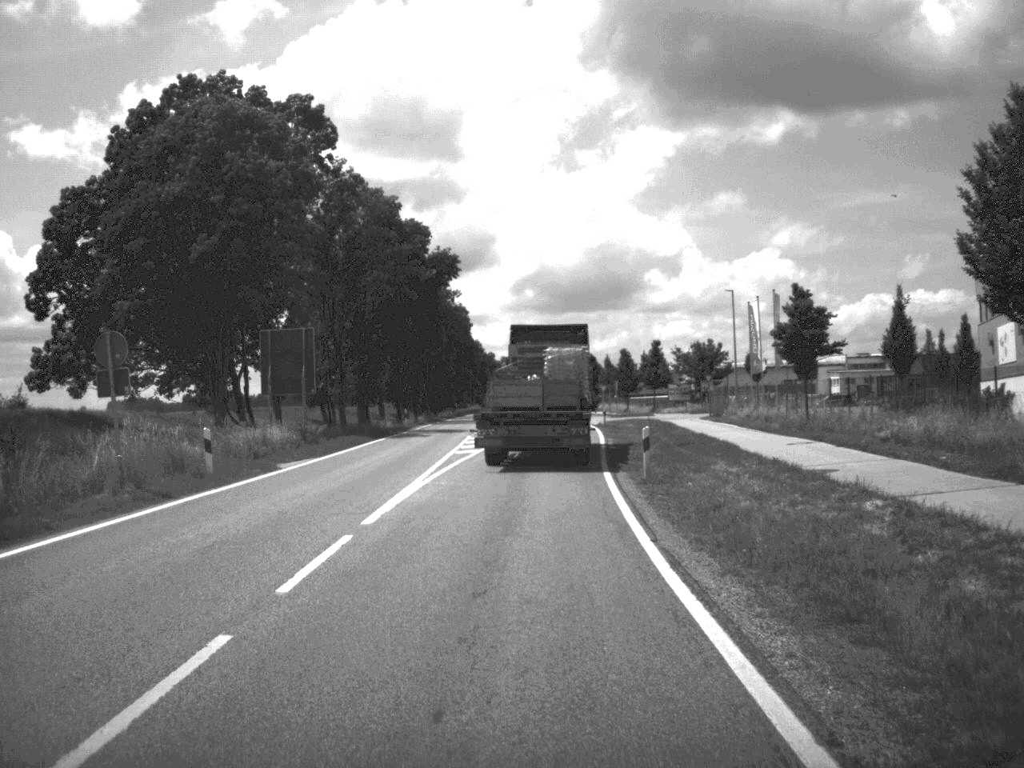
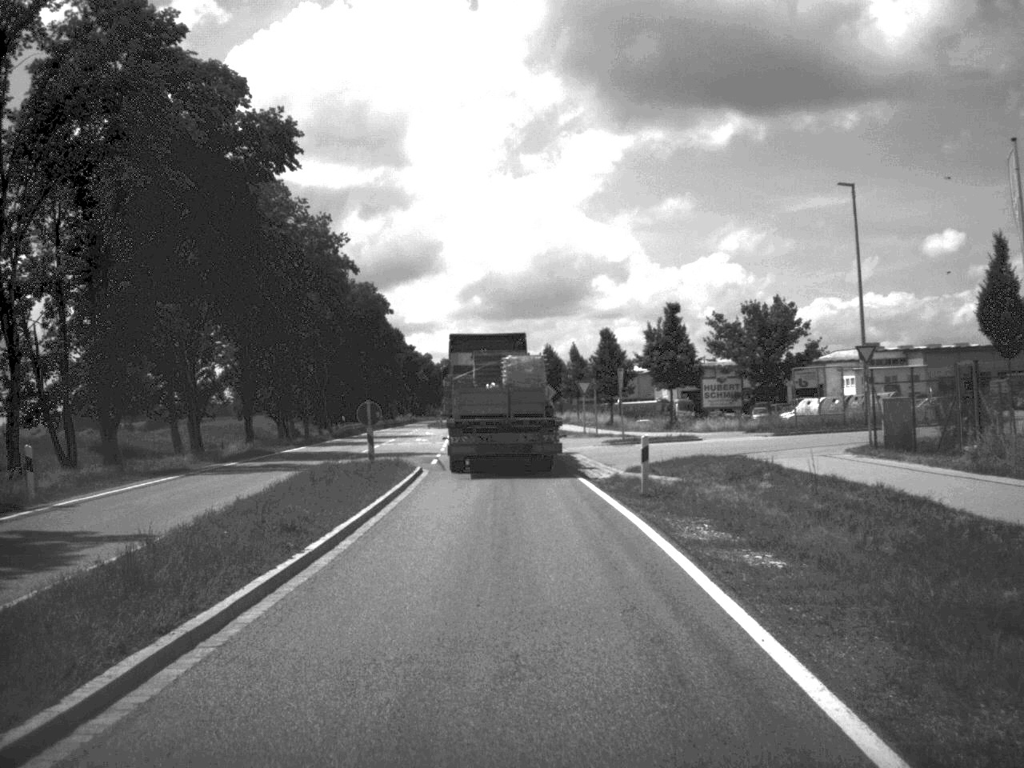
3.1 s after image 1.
(+1.2, +48.1) m; +2°
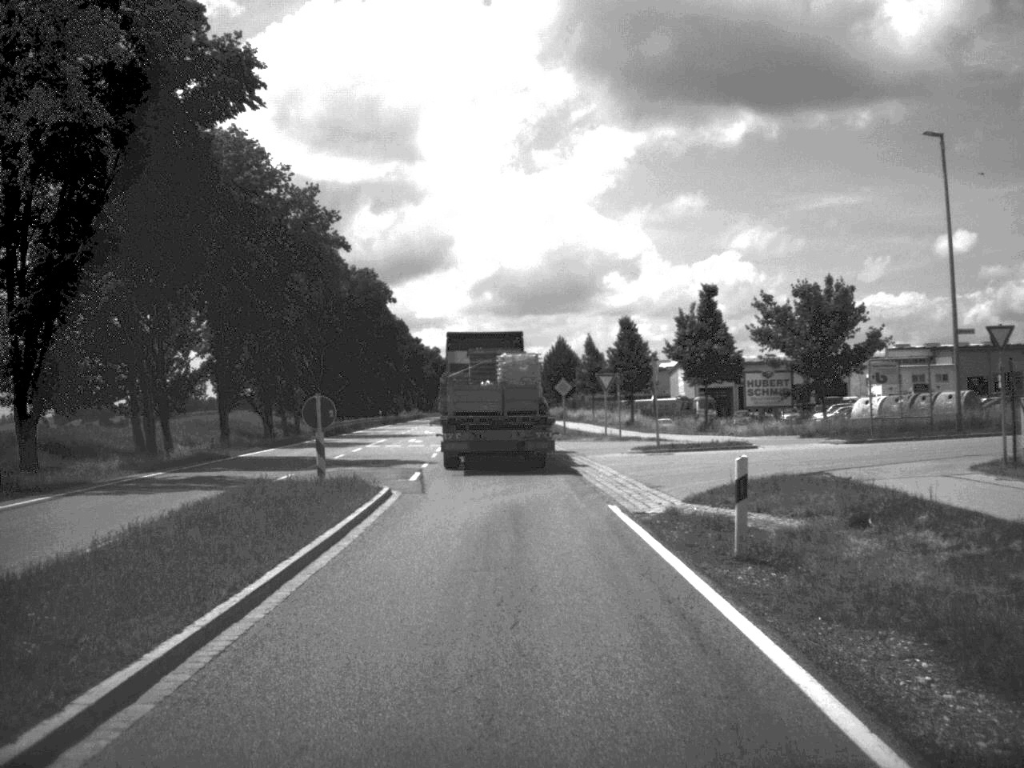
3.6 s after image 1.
(0.0, +9.1) m; -1°
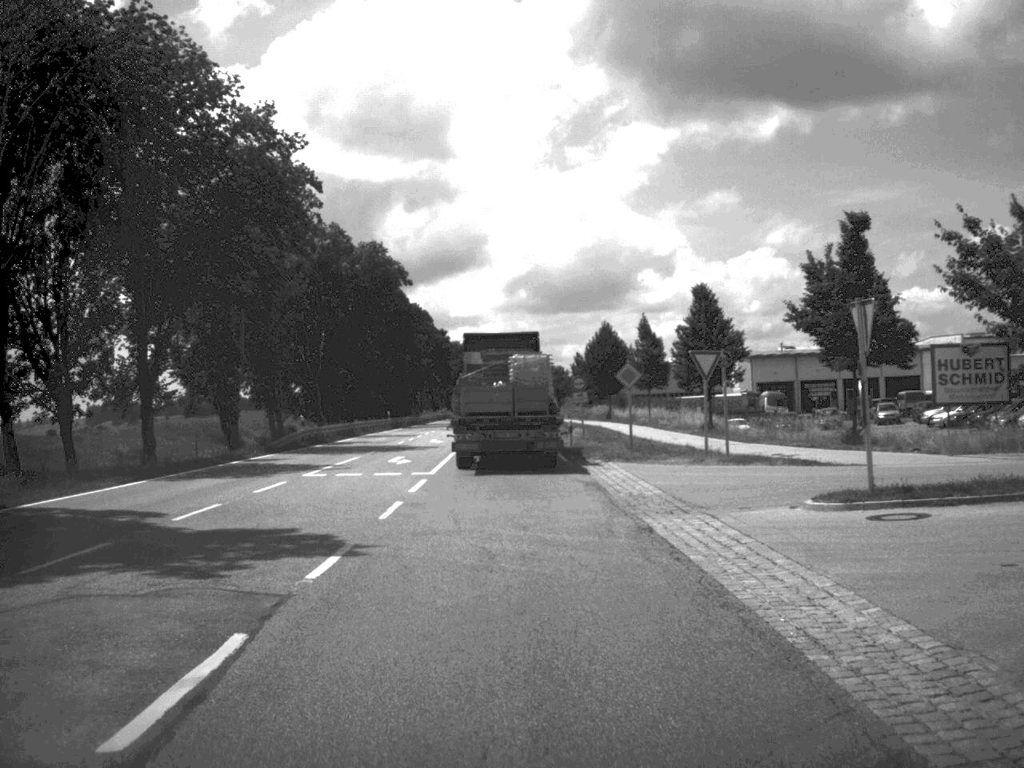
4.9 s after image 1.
(-0.3, +20.2) m; -2°
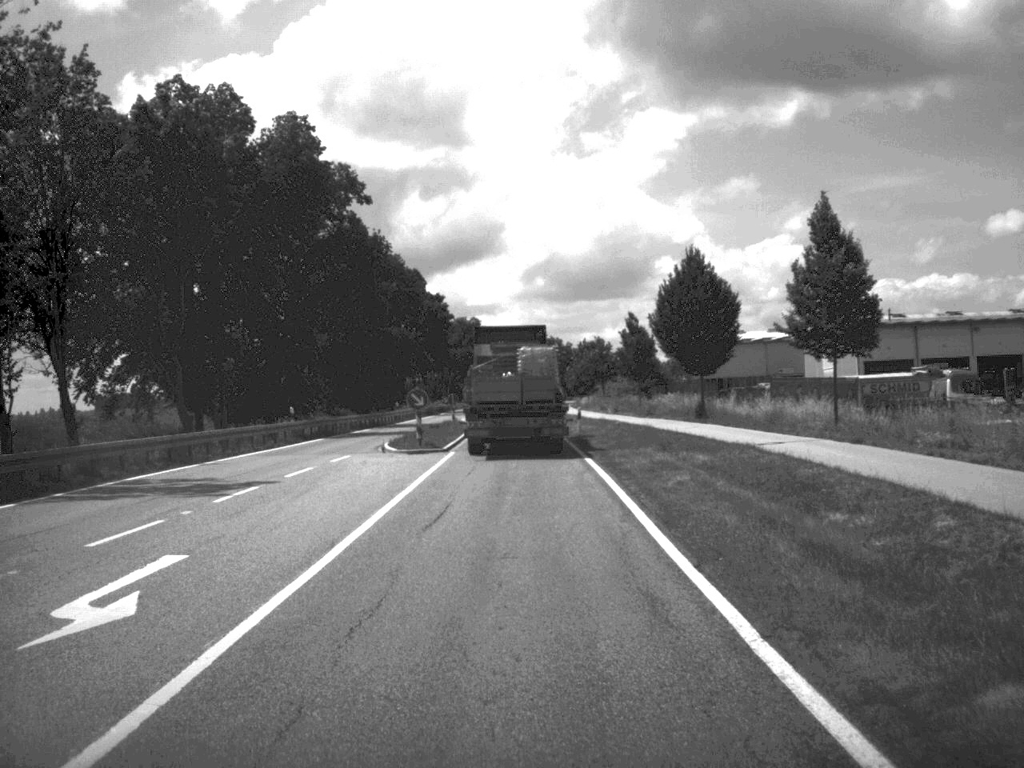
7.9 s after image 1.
(-0.7, +46.2) m; -1°
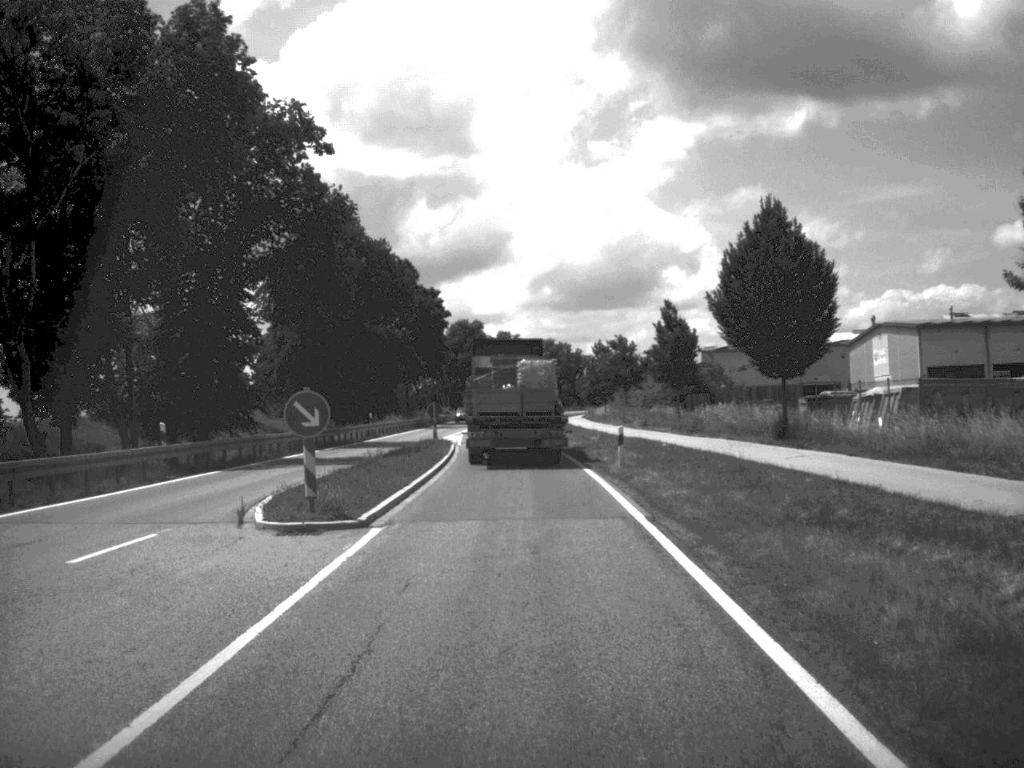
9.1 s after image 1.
(-0.1, +18.5) m; 0°
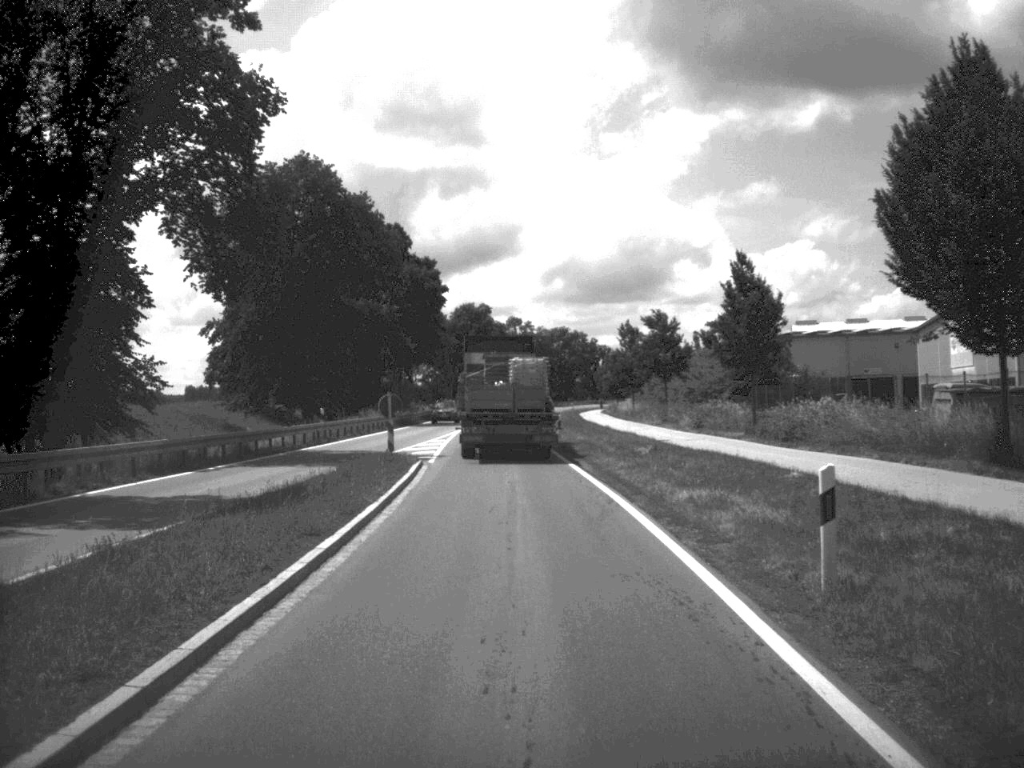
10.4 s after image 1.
(-0.1, +19.9) m; -1°
